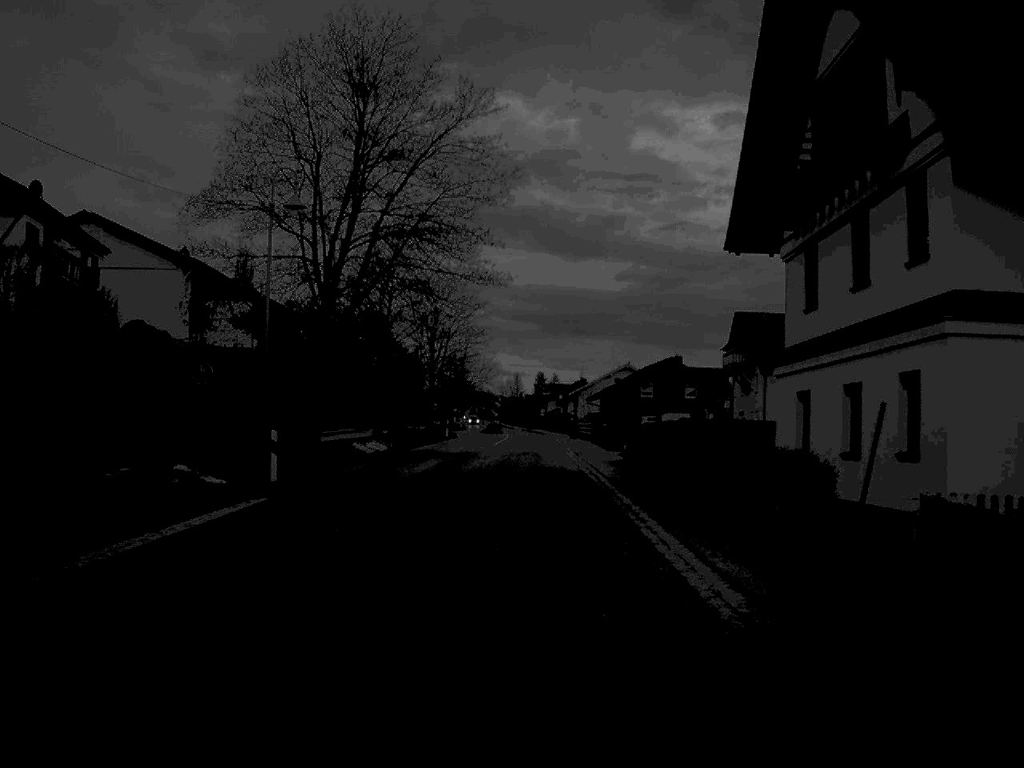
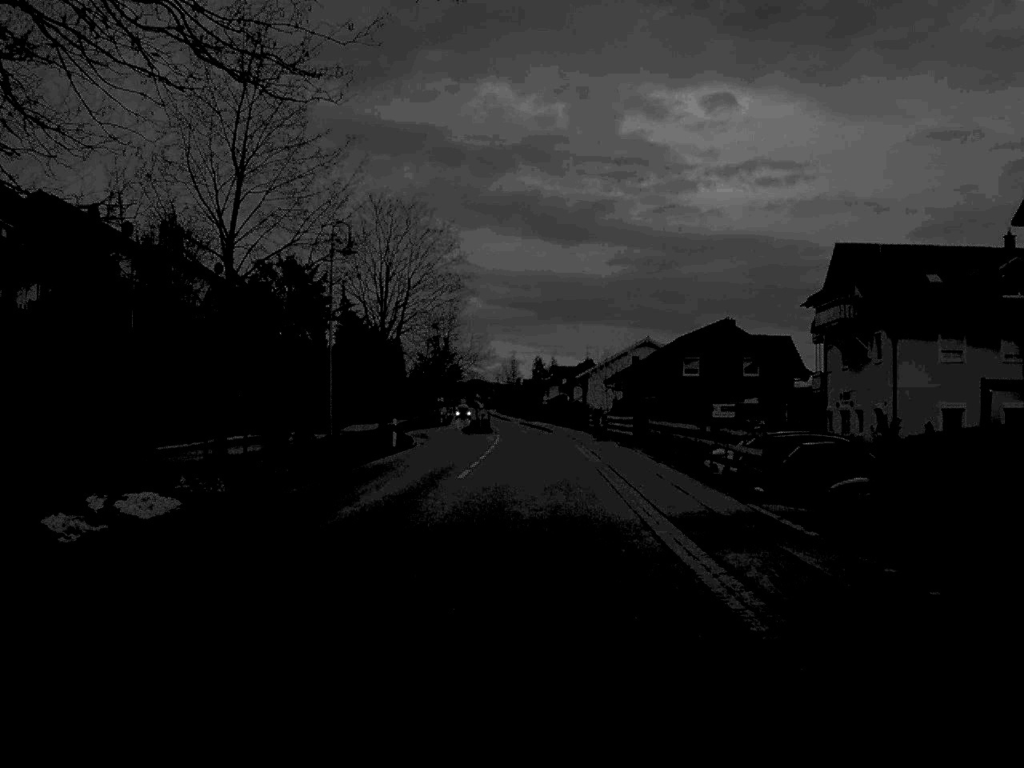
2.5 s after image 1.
(0.0, +30.8) m; 0°
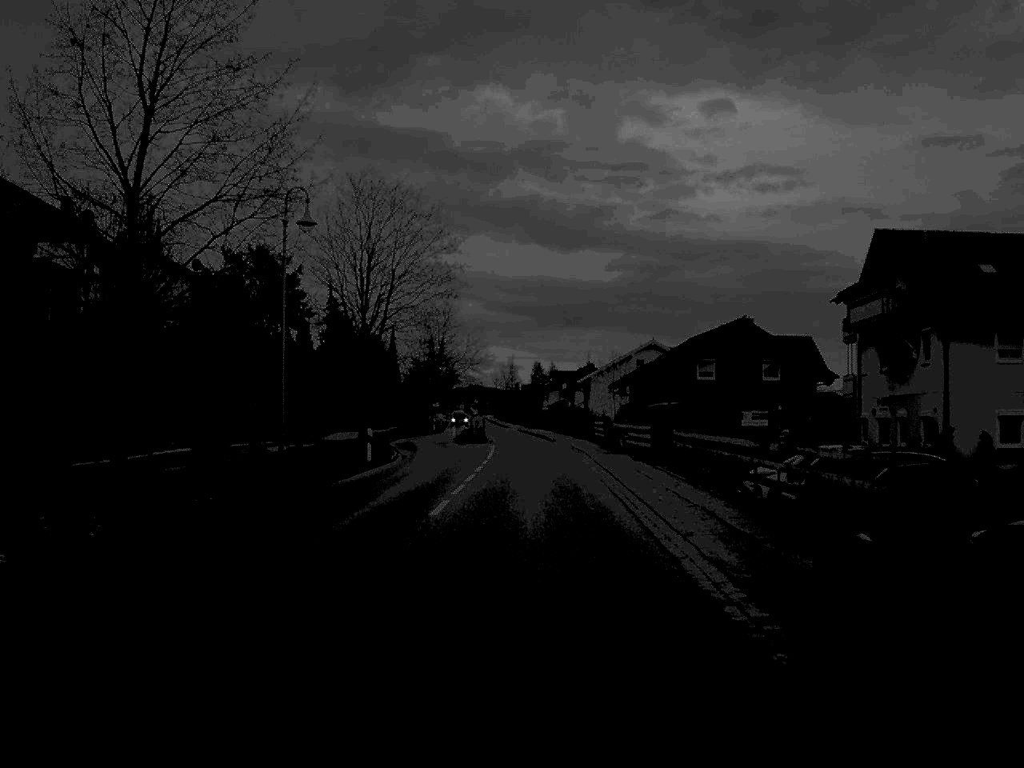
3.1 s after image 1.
(0.0, +7.1) m; 0°
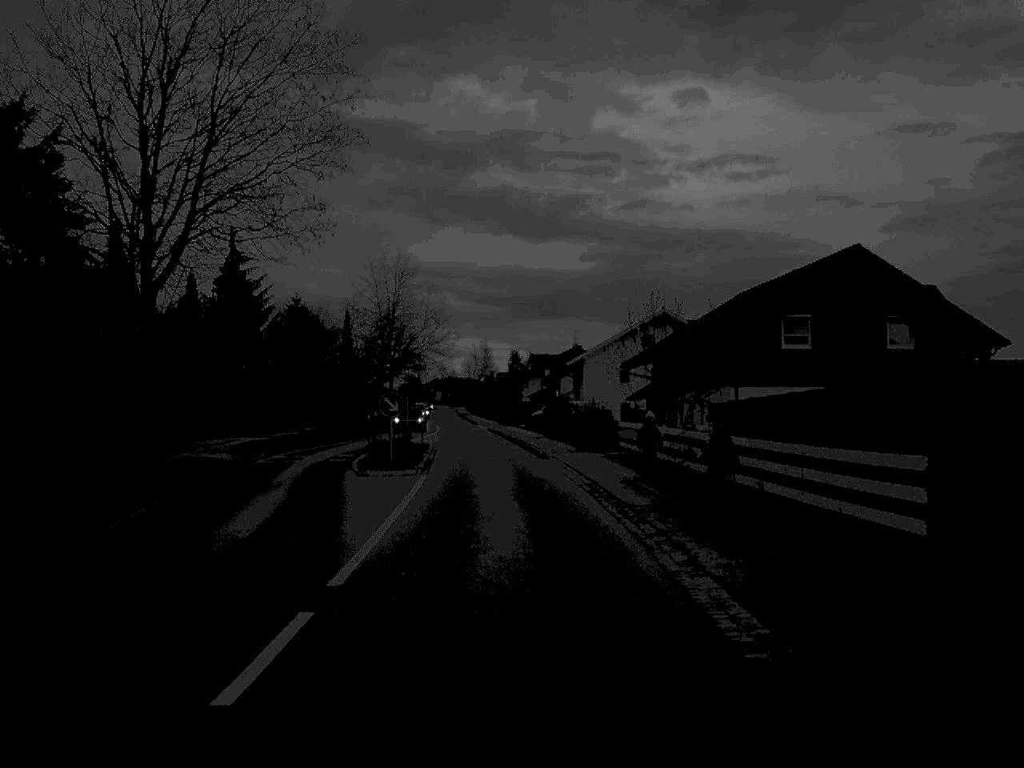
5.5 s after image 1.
(+0.3, +29.8) m; +1°
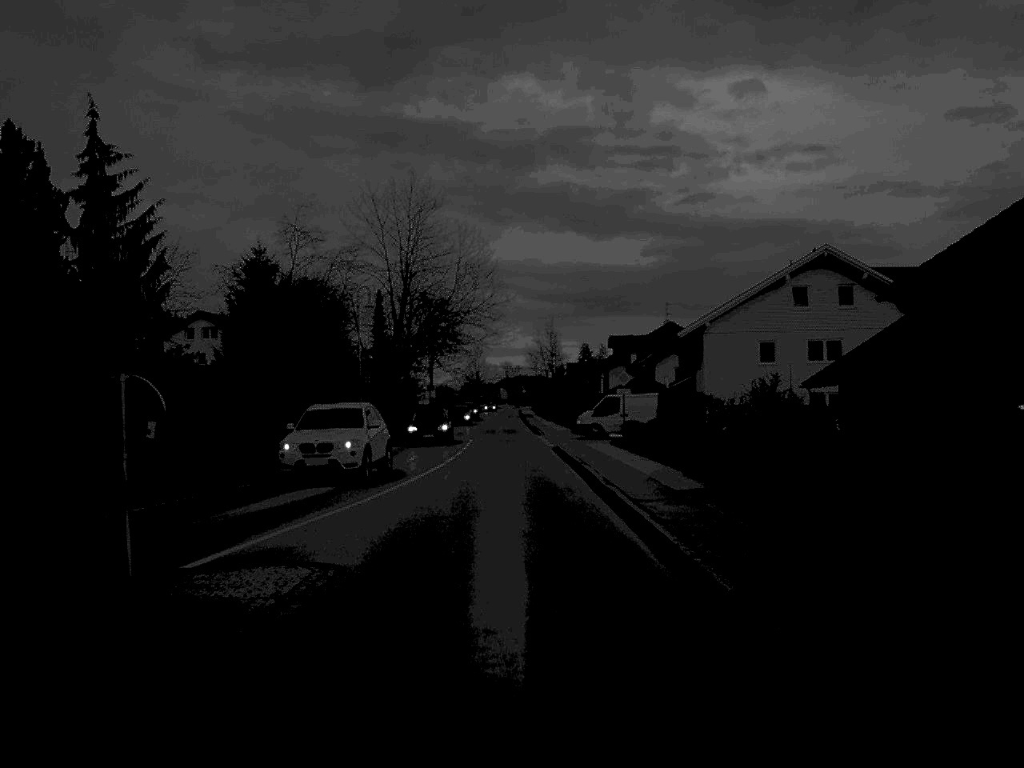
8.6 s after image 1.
(-0.9, +36.6) m; -3°
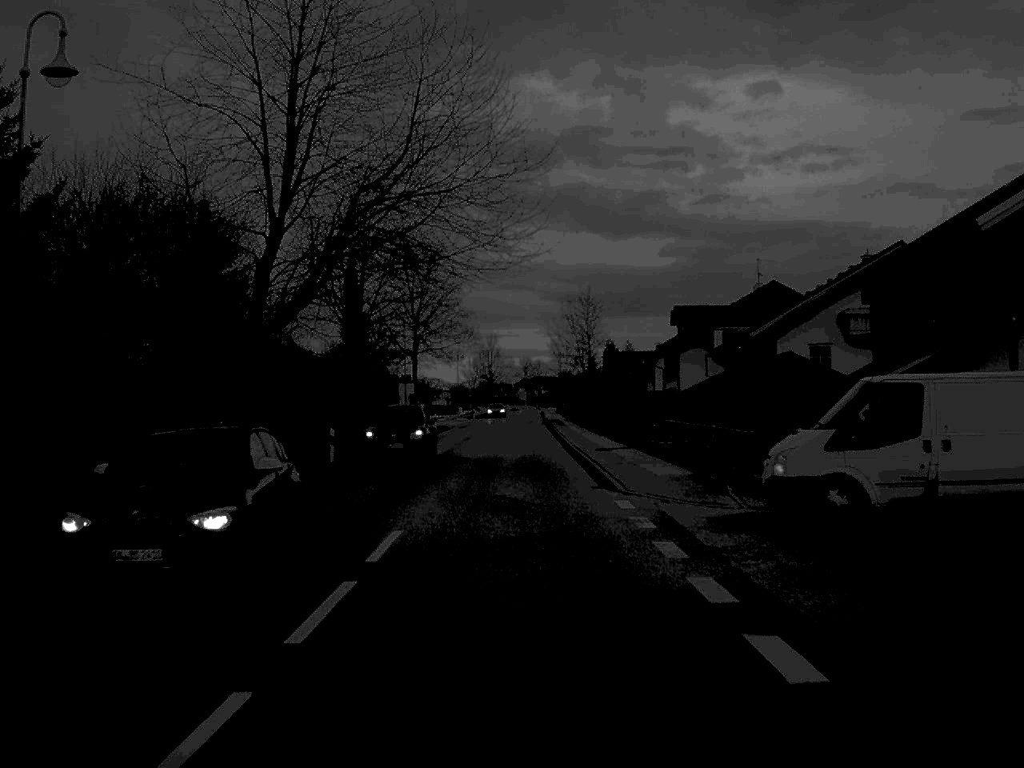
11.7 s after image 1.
(-0.5, +40.1) m; -1°
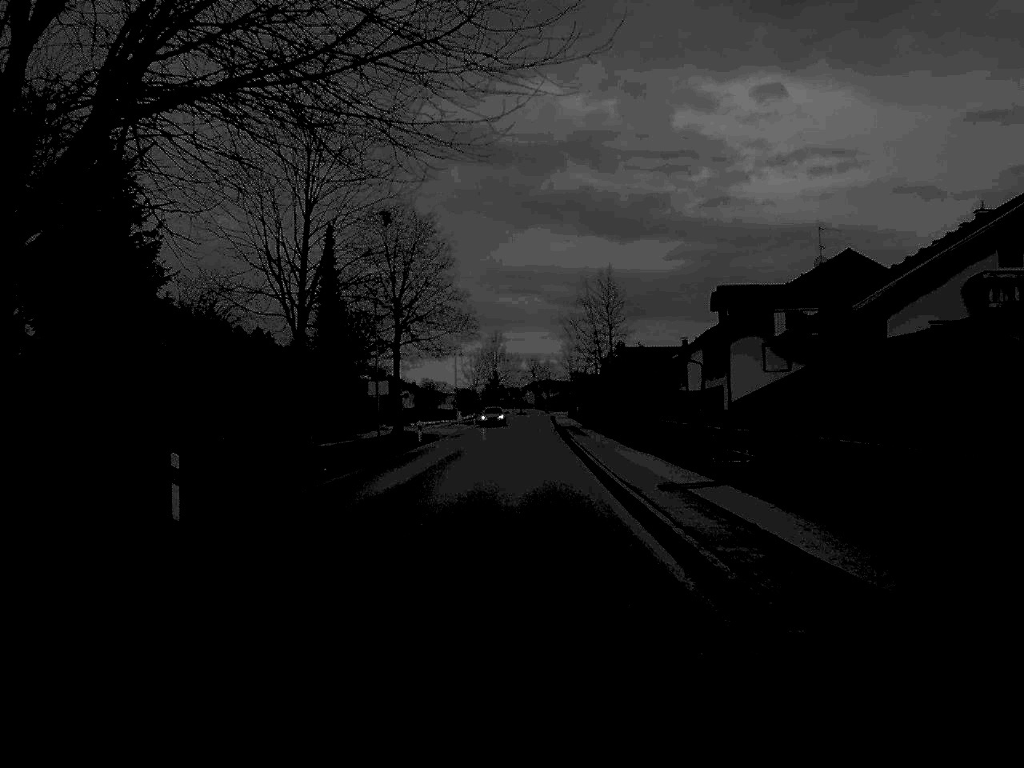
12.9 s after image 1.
(0.0, +16.9) m; 0°
